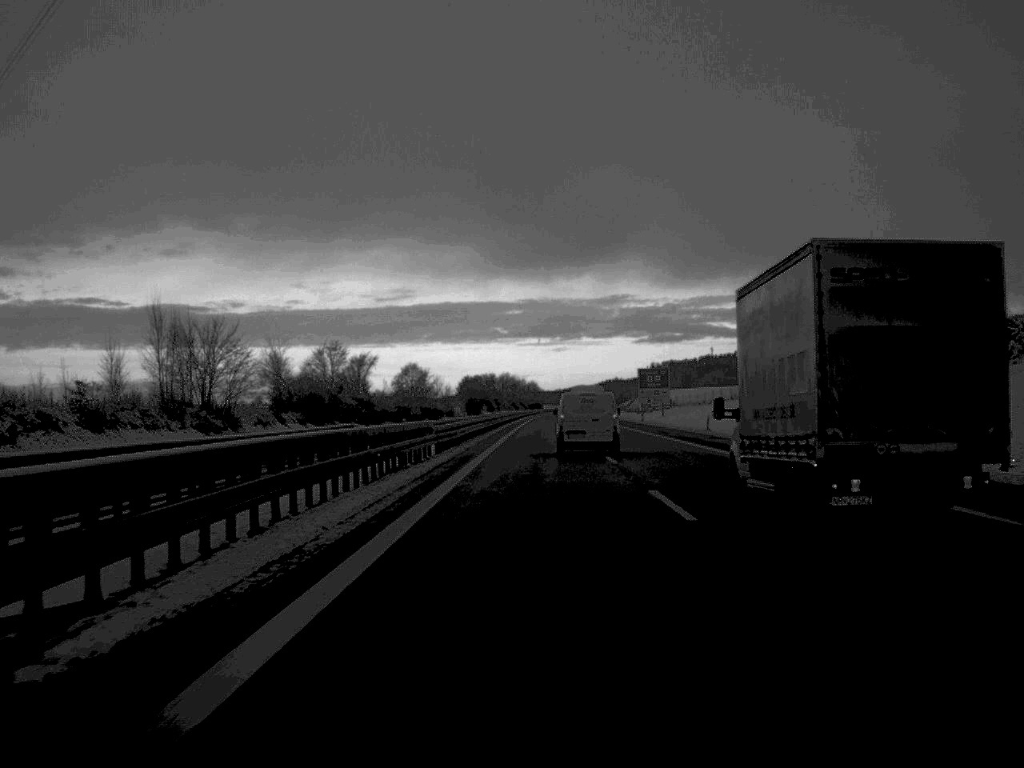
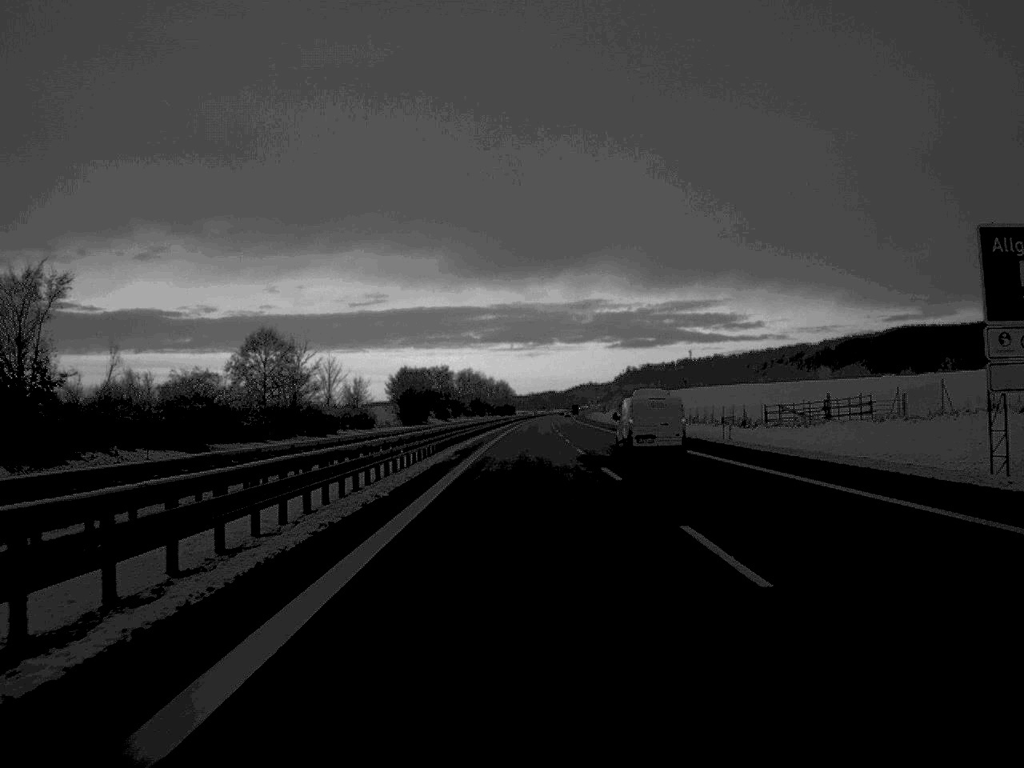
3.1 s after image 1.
(+1.4, +113.9) m; +1°
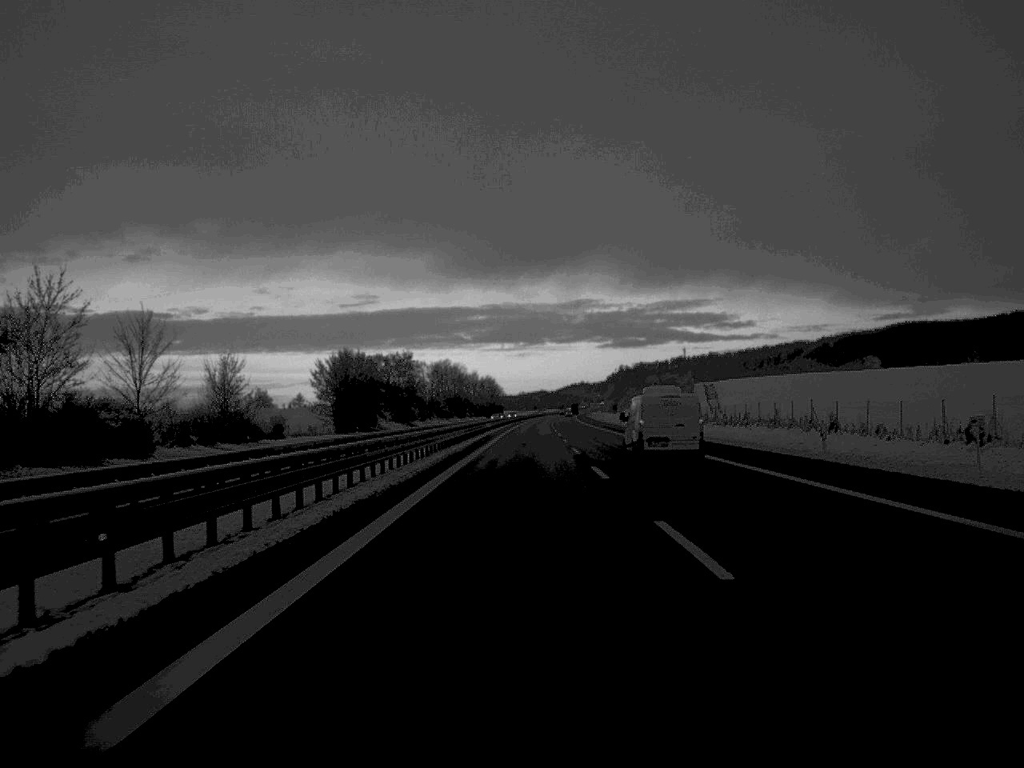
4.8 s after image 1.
(+0.3, +71.1) m; 0°
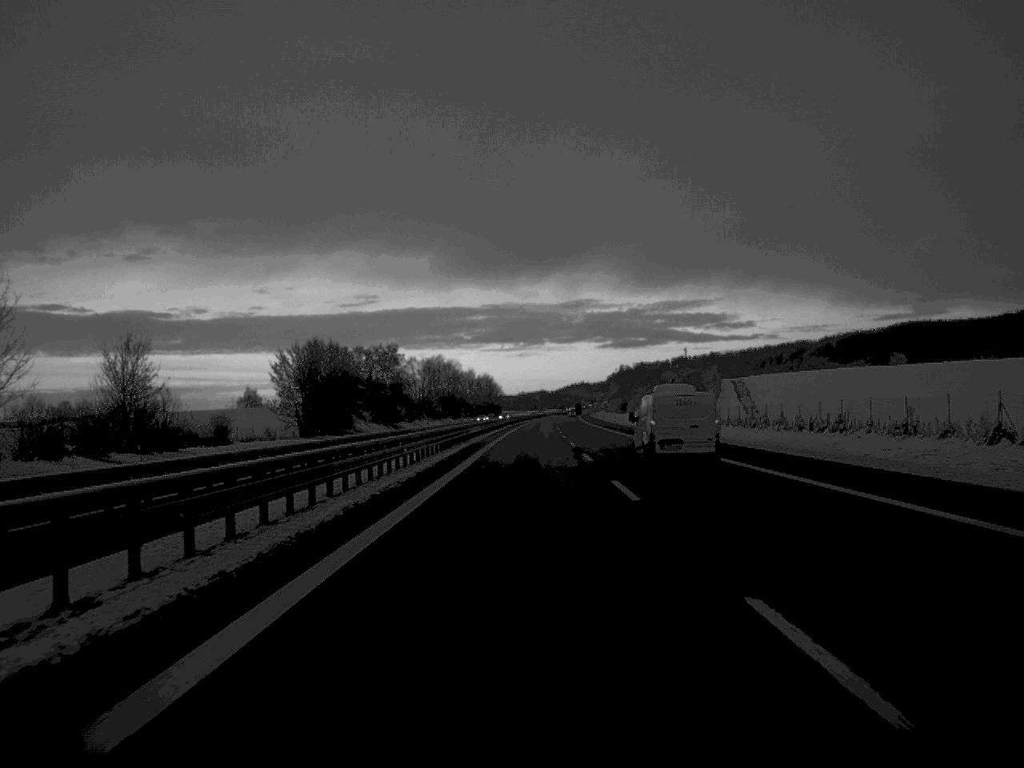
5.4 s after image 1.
(0.0, +25.4) m; 0°
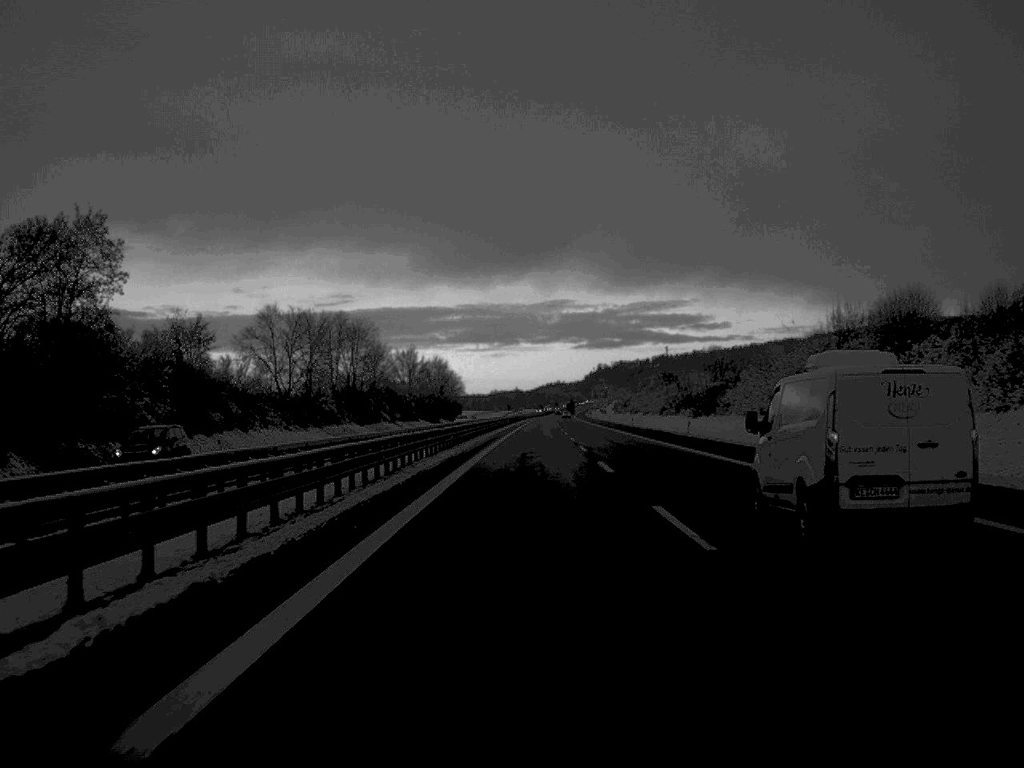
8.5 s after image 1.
(+1.1, +133.8) m; +1°
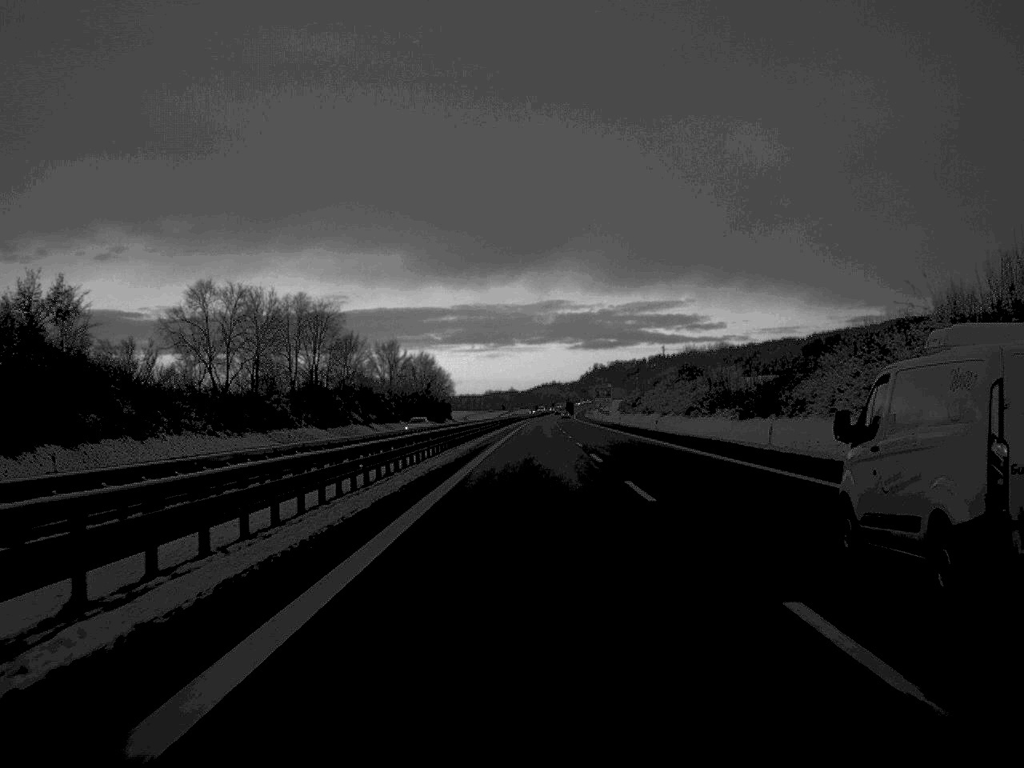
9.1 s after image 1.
(+0.1, +28.1) m; 0°
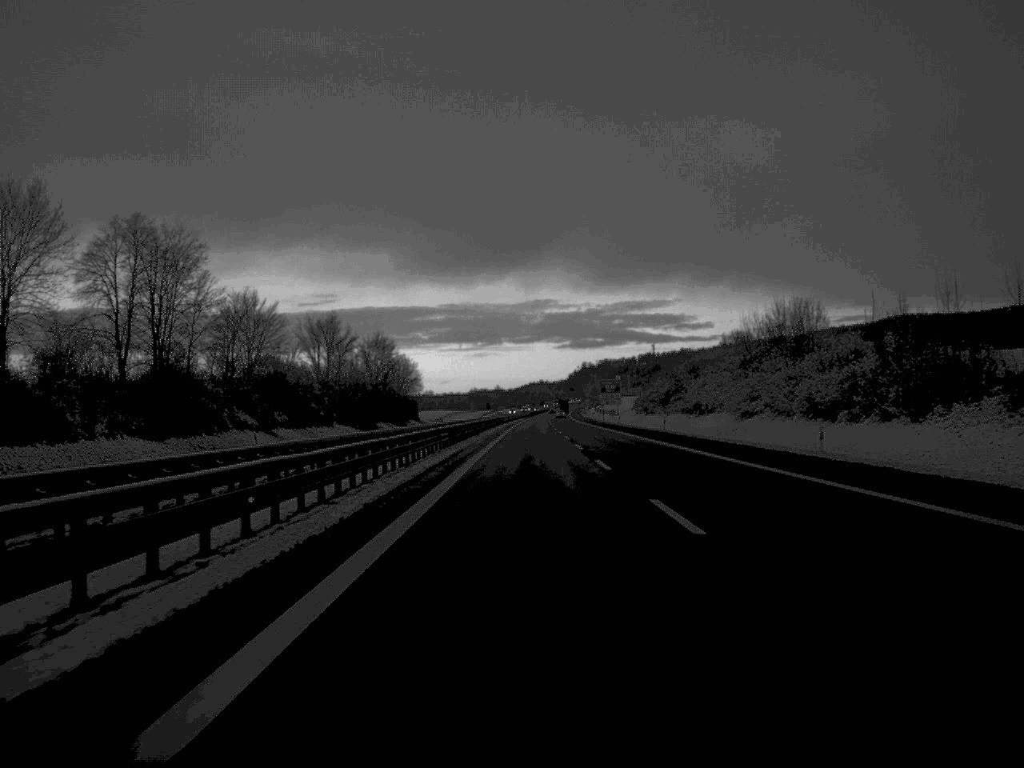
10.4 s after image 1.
(+0.3, +60.0) m; +1°
